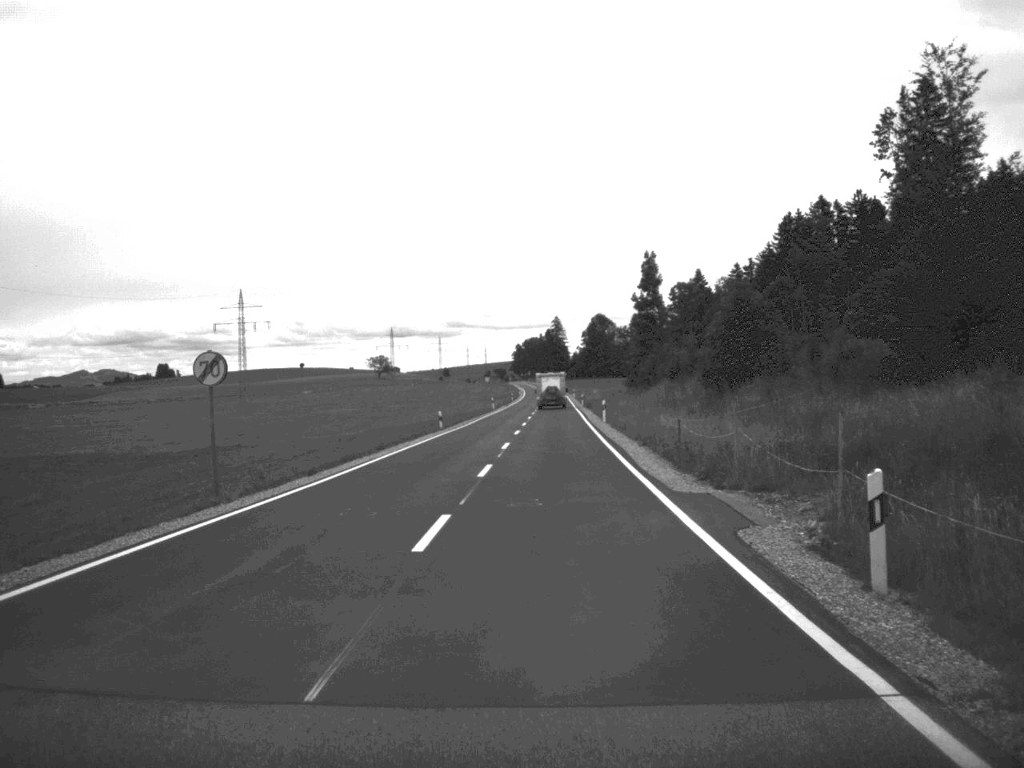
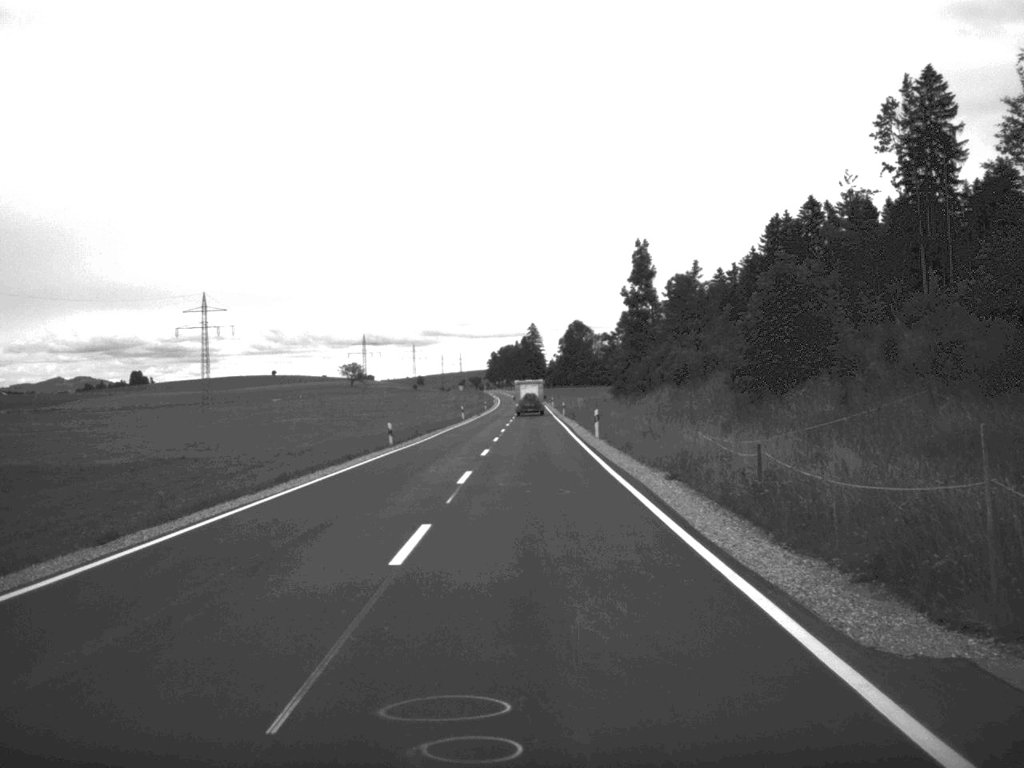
(+0.1, +12.6) m; +1°
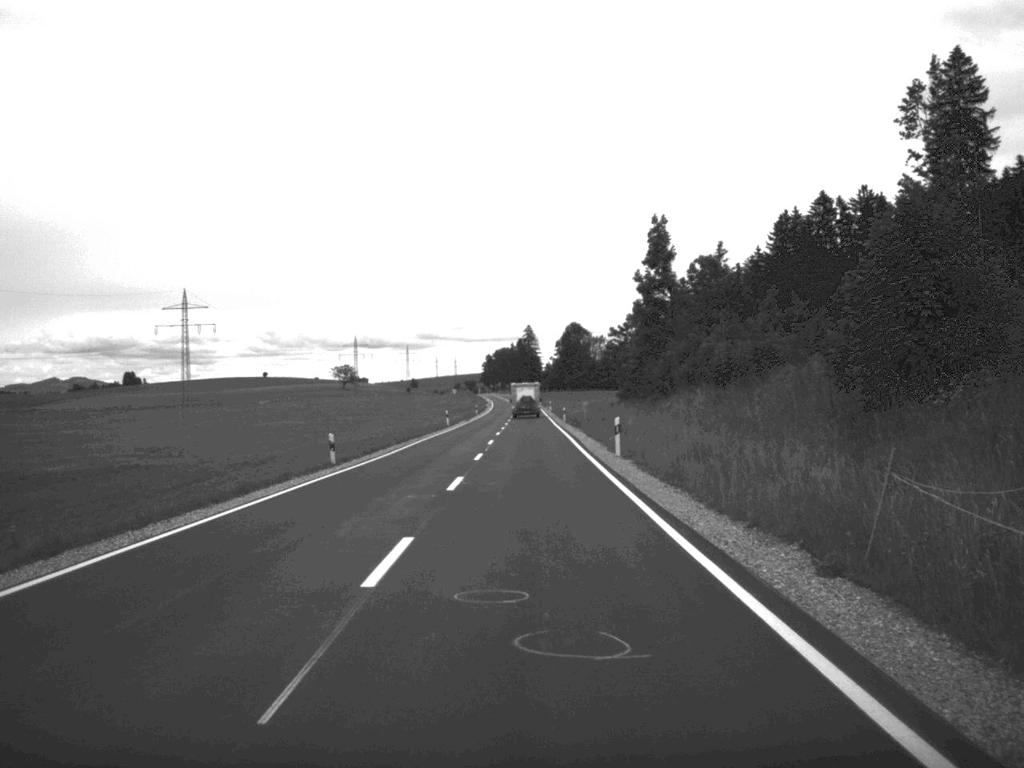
(0.0, +13.3) m; 0°
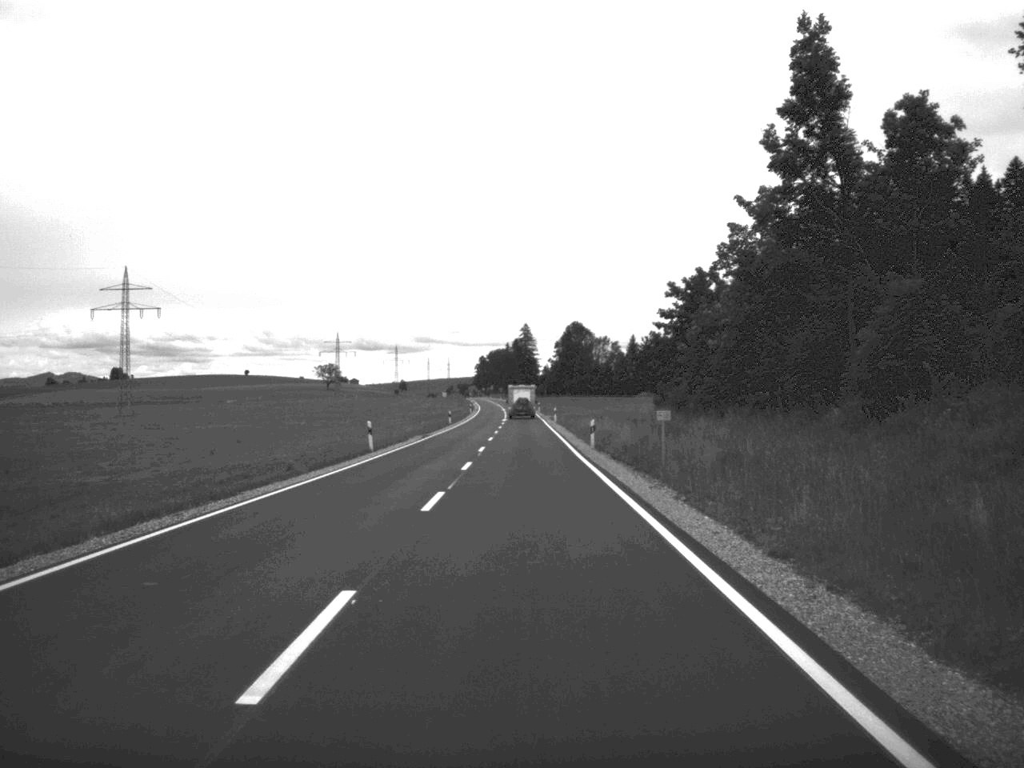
(+0.1, +39.8) m; 0°
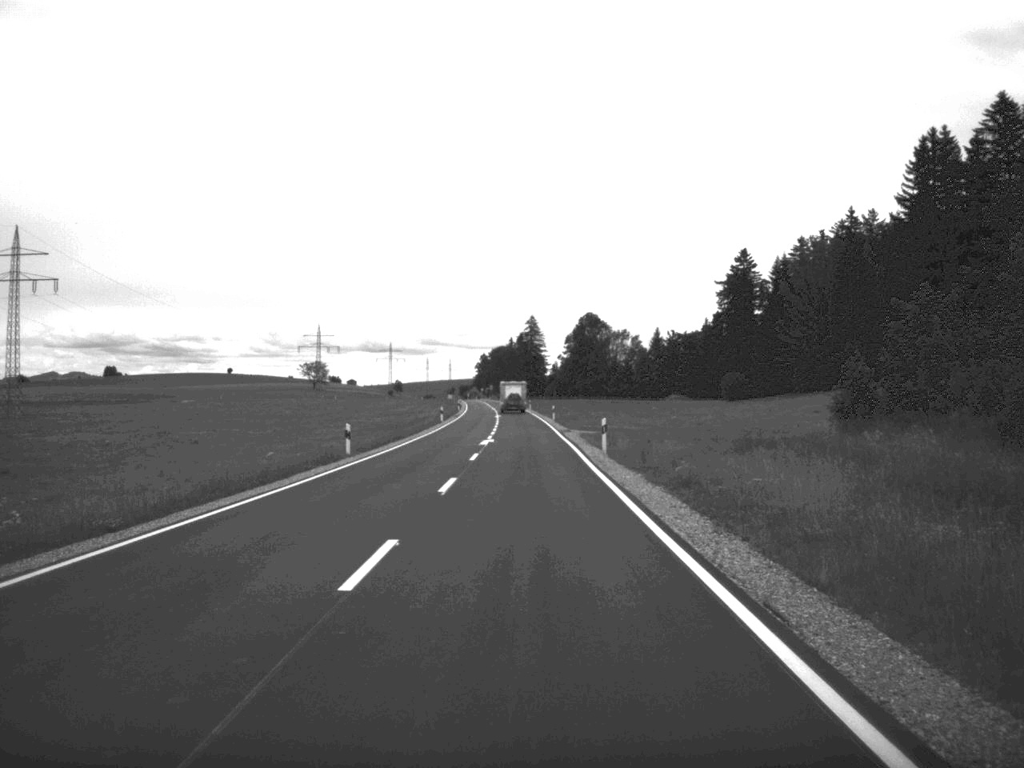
(-0.1, +55.2) m; 0°
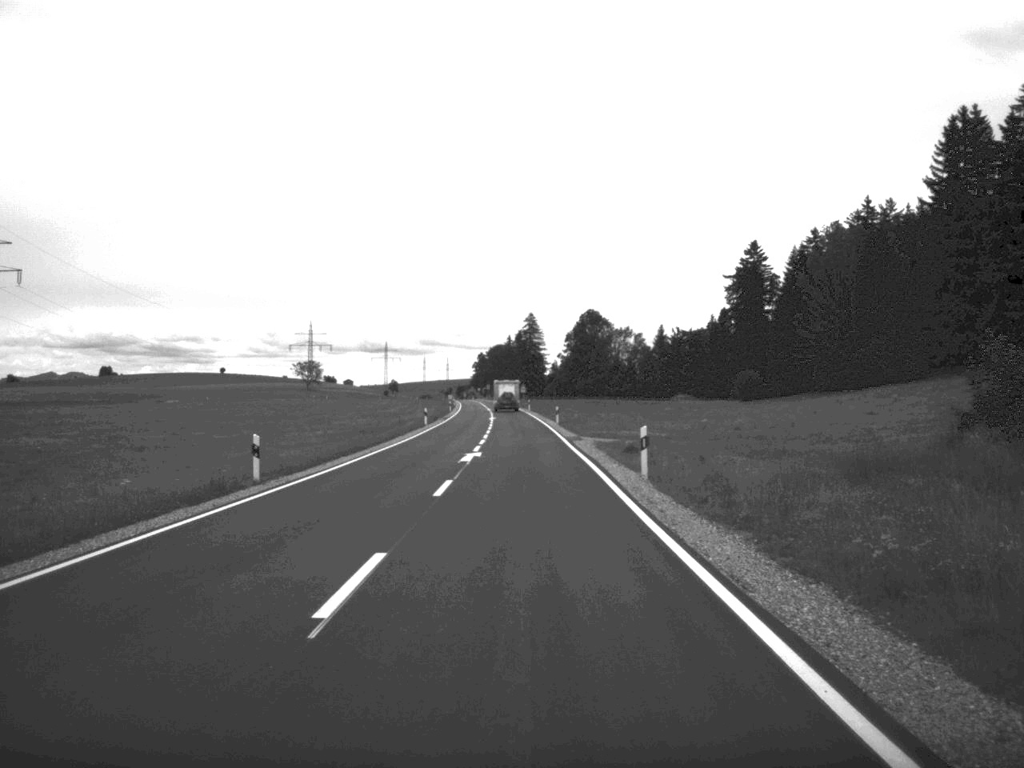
(0.0, +13.2) m; 0°
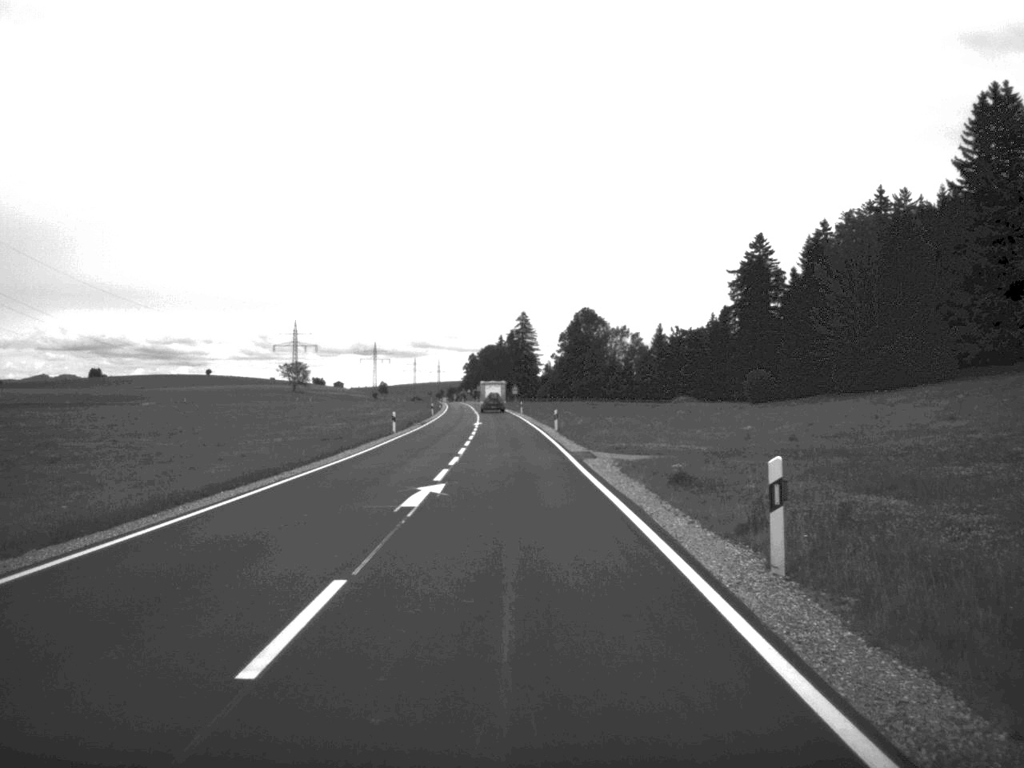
(+0.1, +13.9) m; 0°
